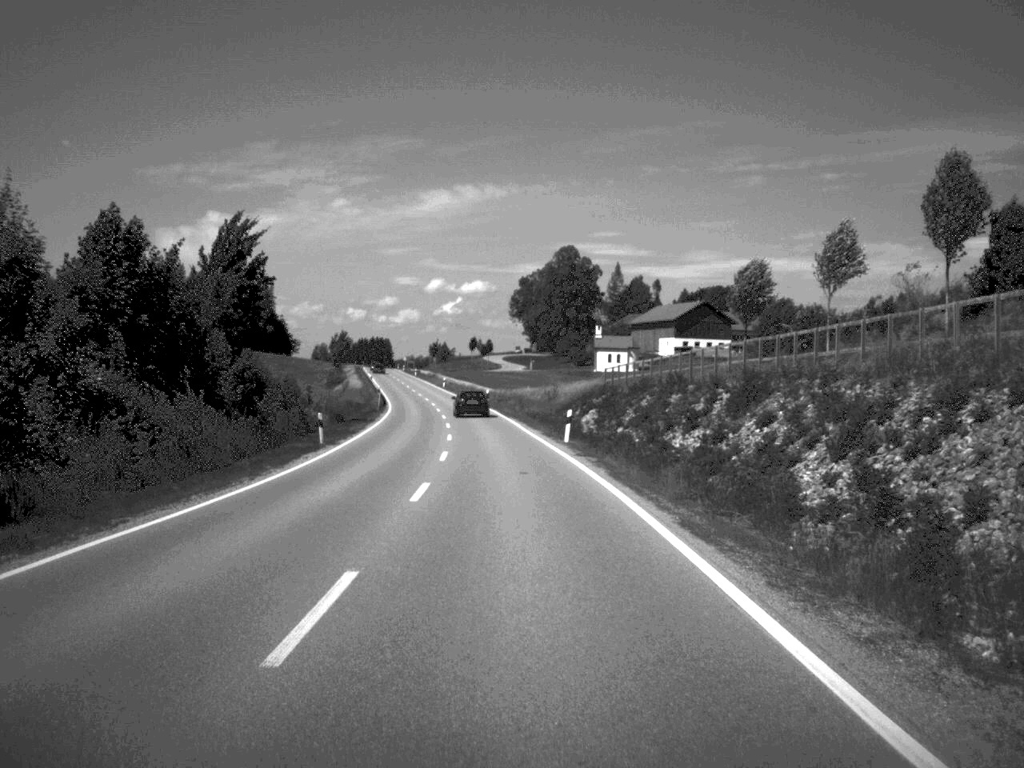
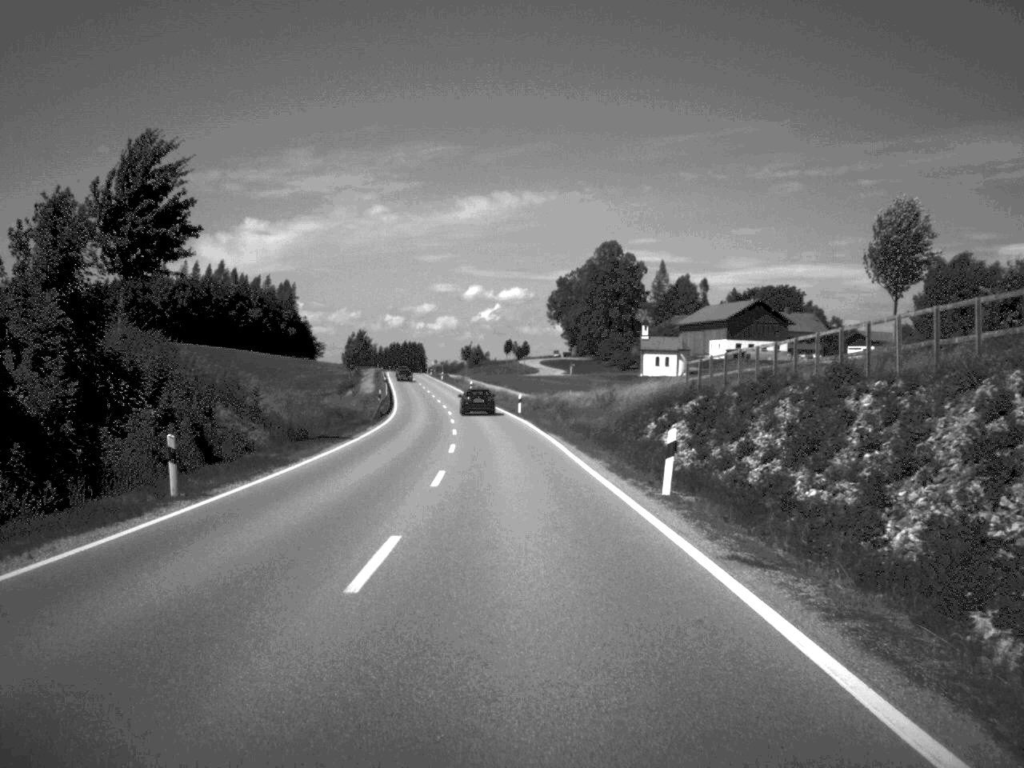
(-0.3, +20.6) m; -2°
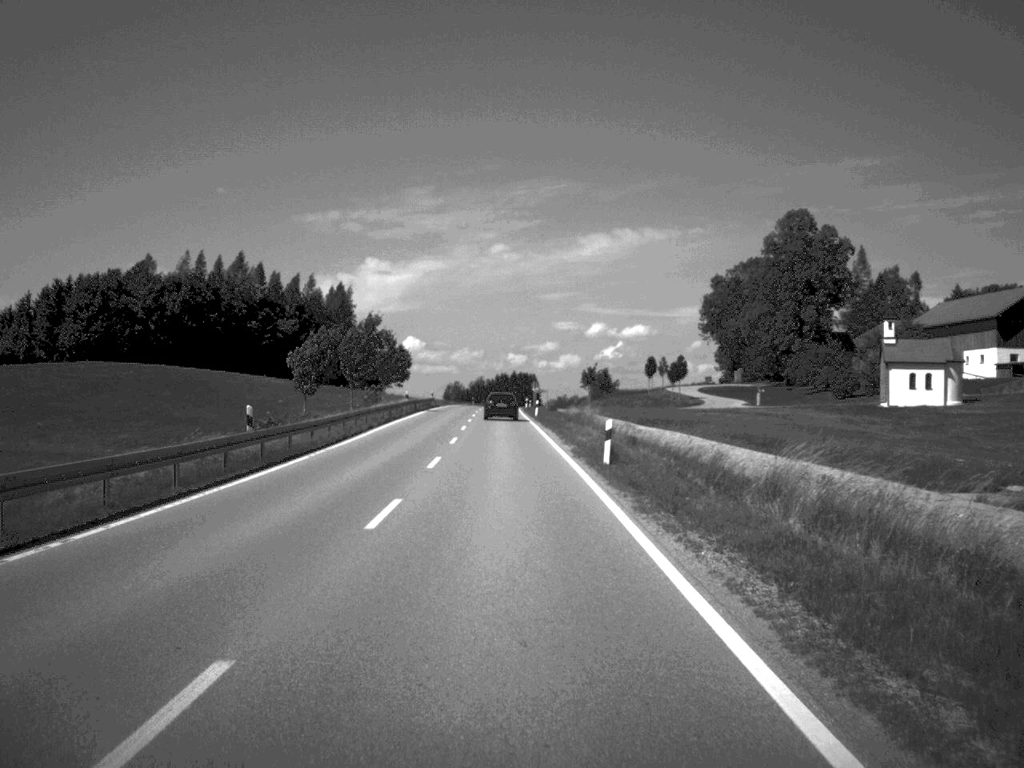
(-4.2, +88.7) m; -6°
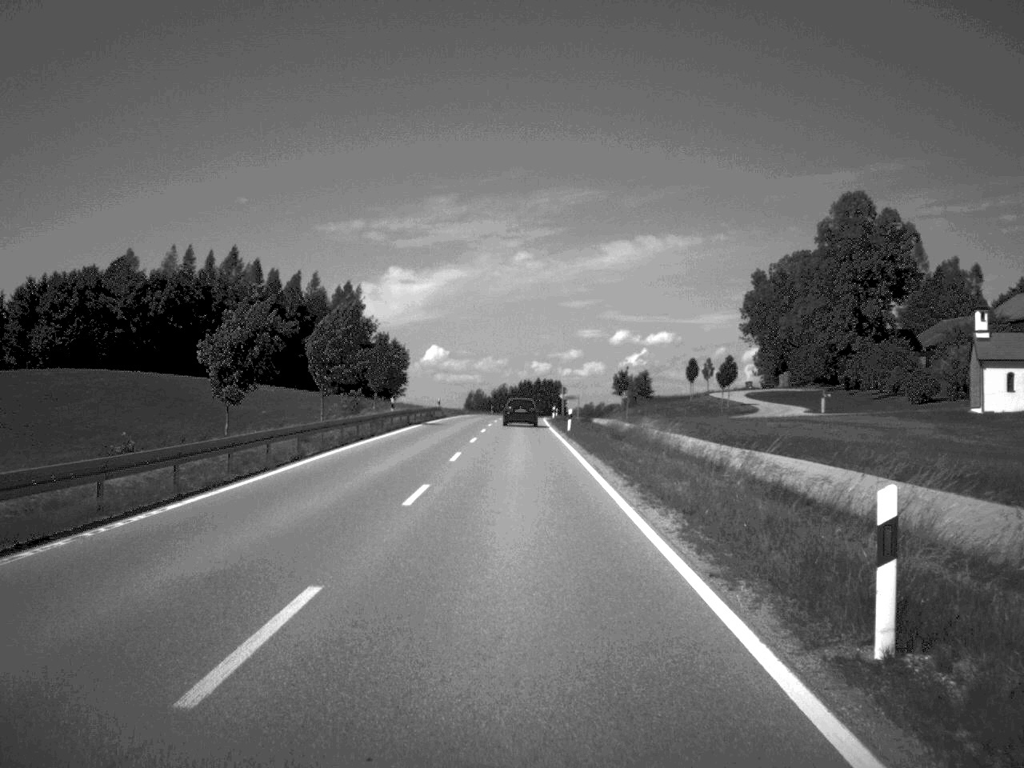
(-0.2, +20.5) m; -1°
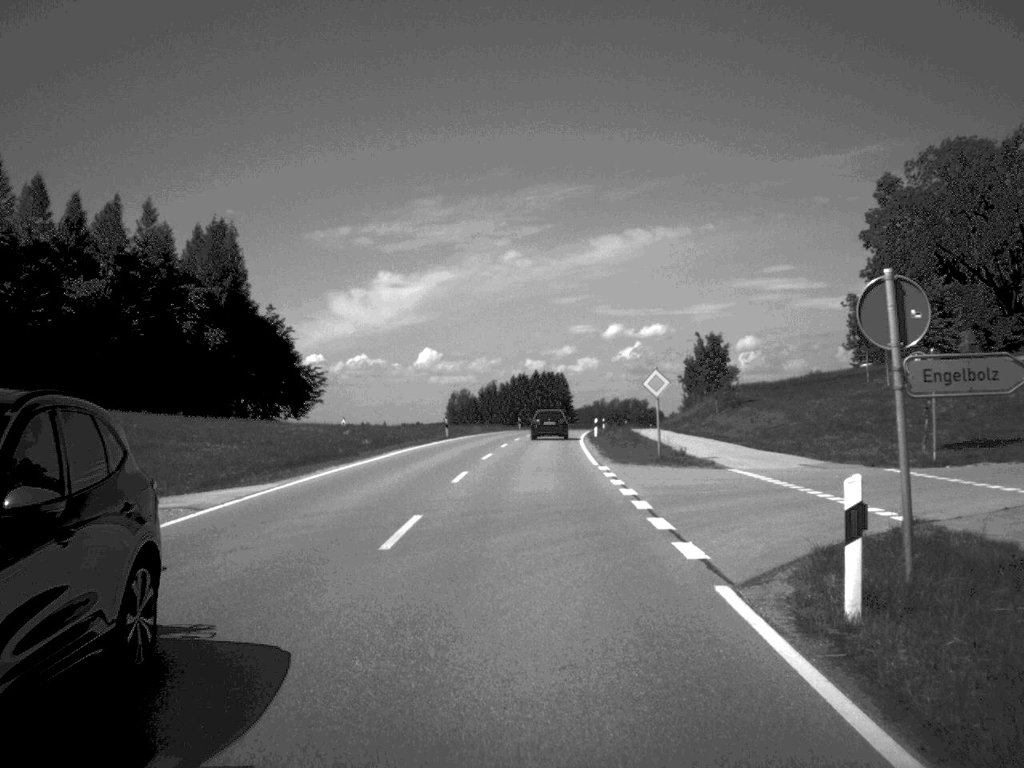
(-0.3, +86.5) m; 0°
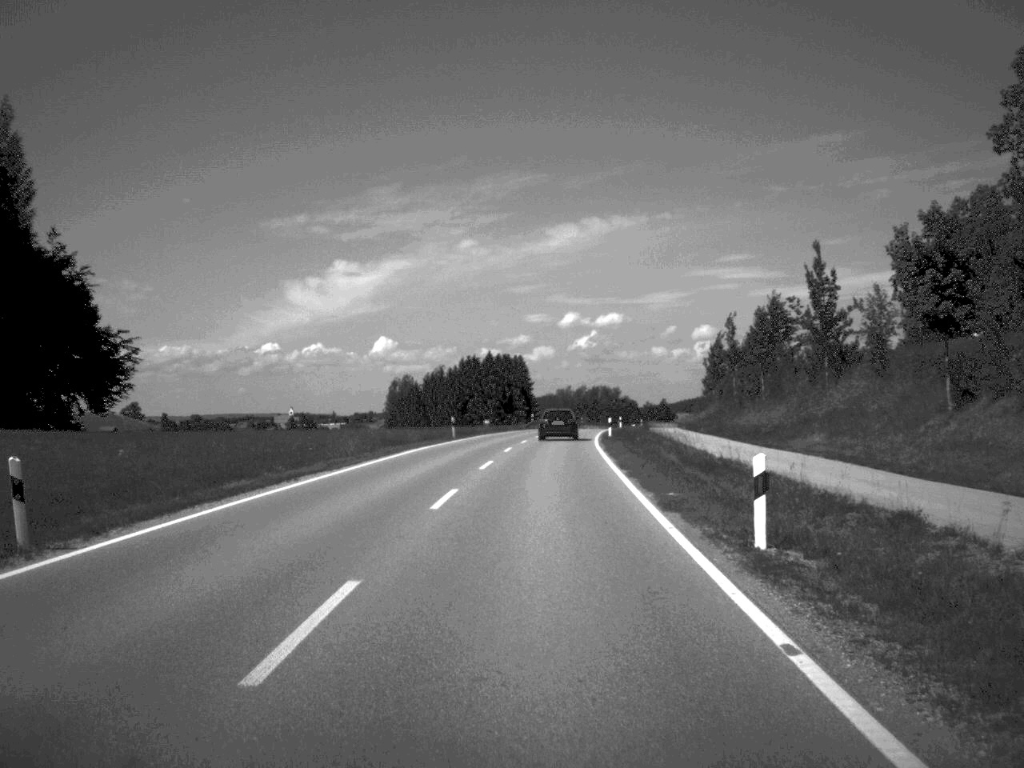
(+0.7, +53.4) m; +2°
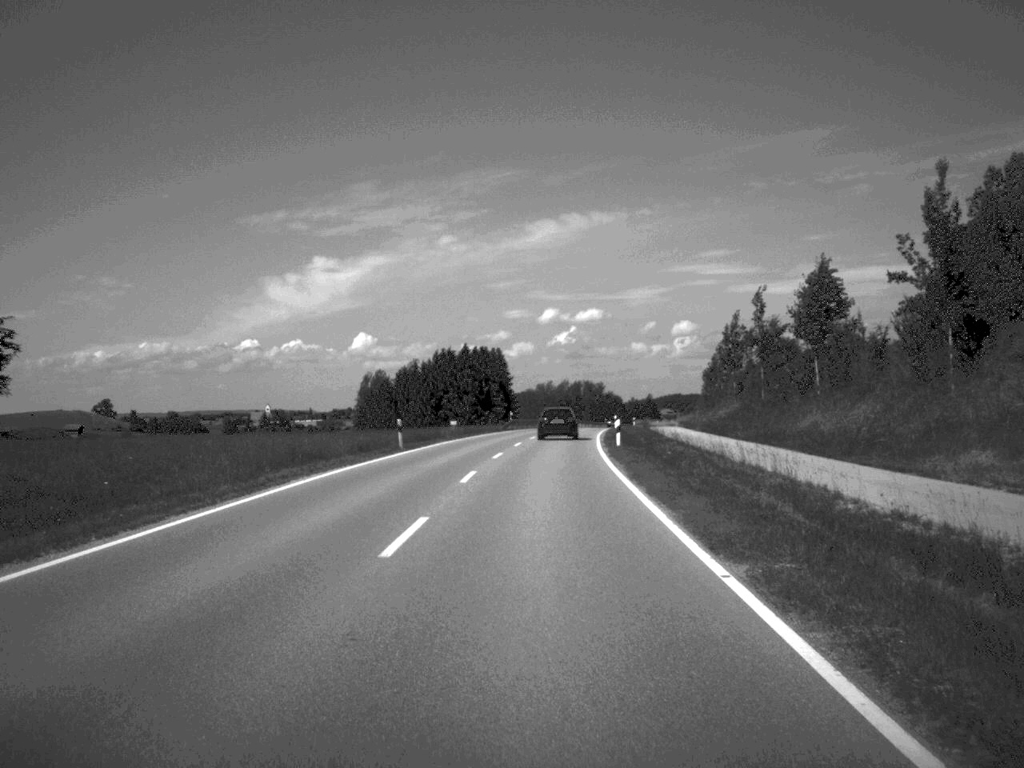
(+0.1, +17.5) m; +1°
